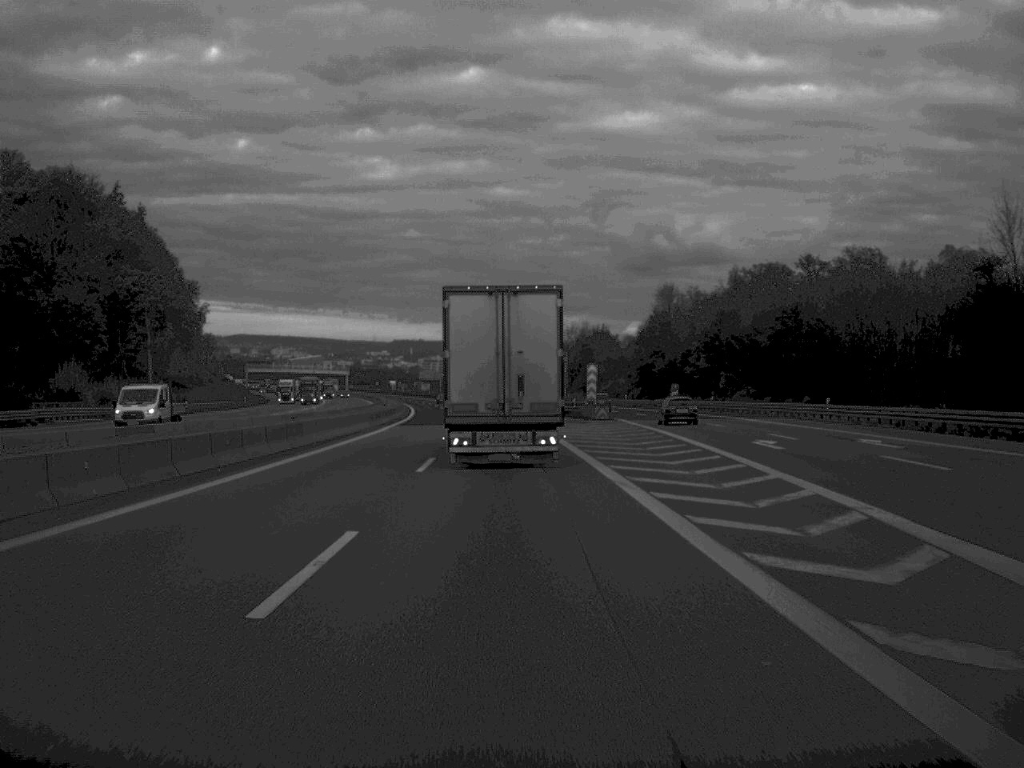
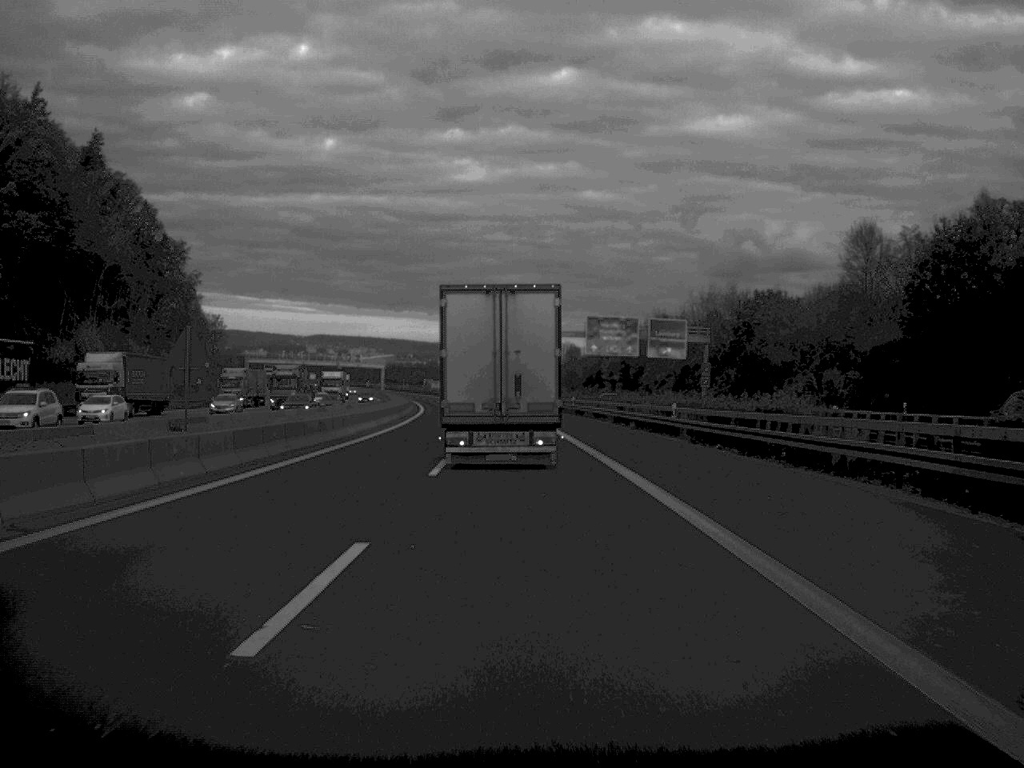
(-3.0, +90.6) m; -4°
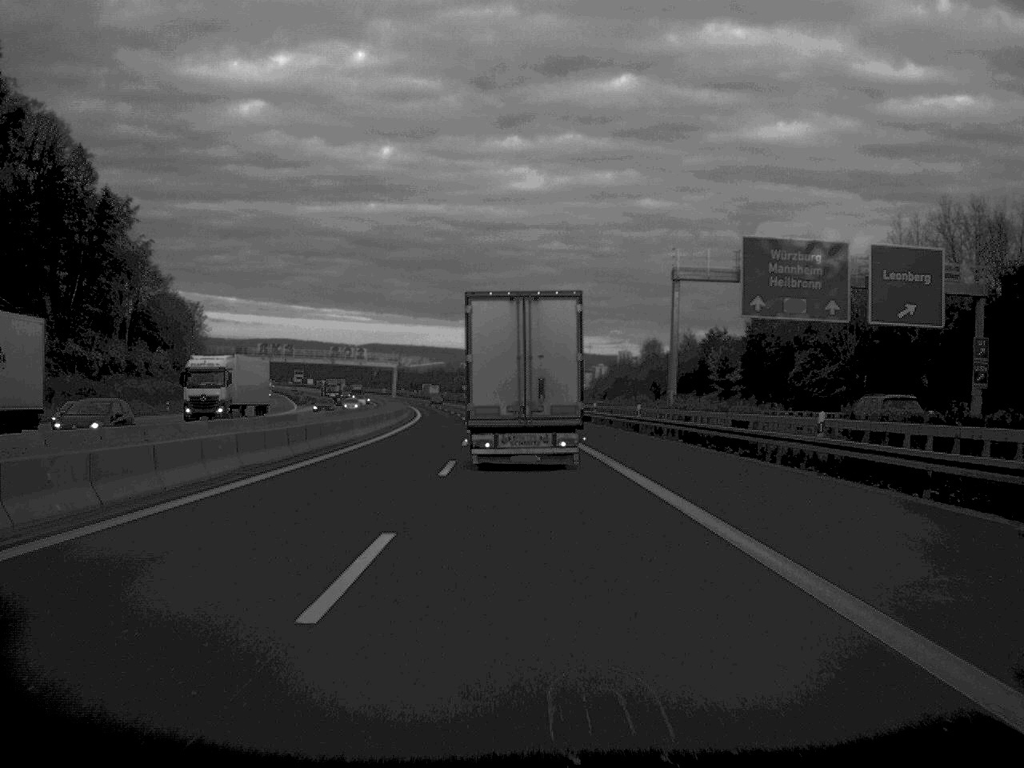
(-1.5, +70.2) m; -2°
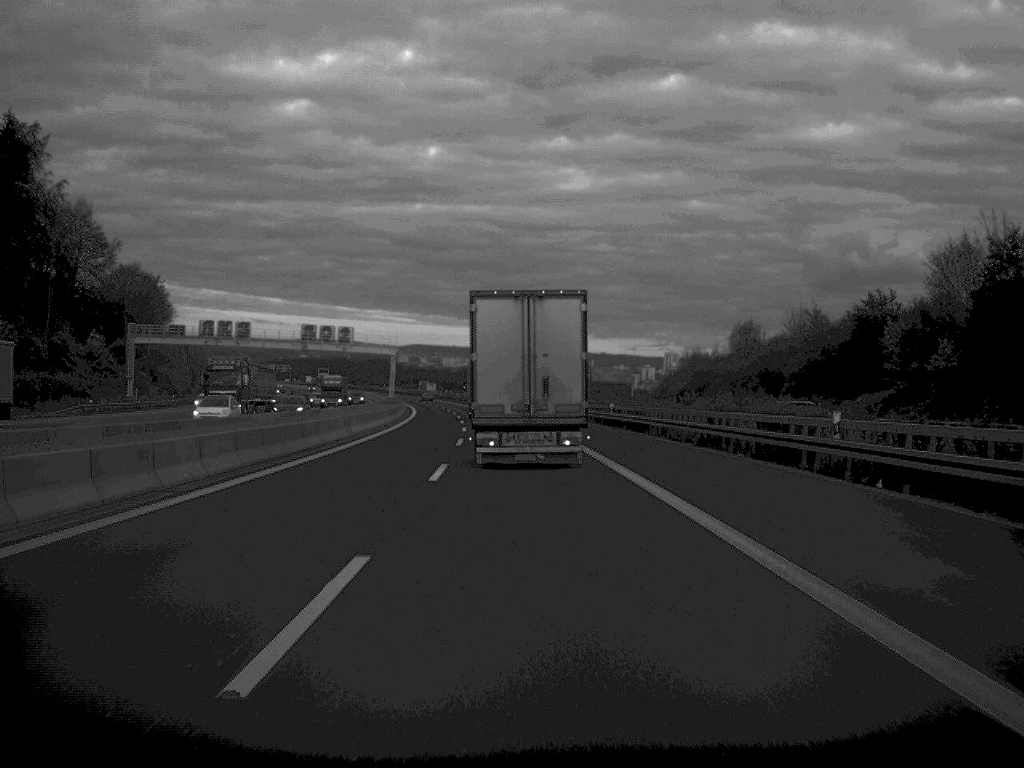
(-0.9, +55.6) m; -2°
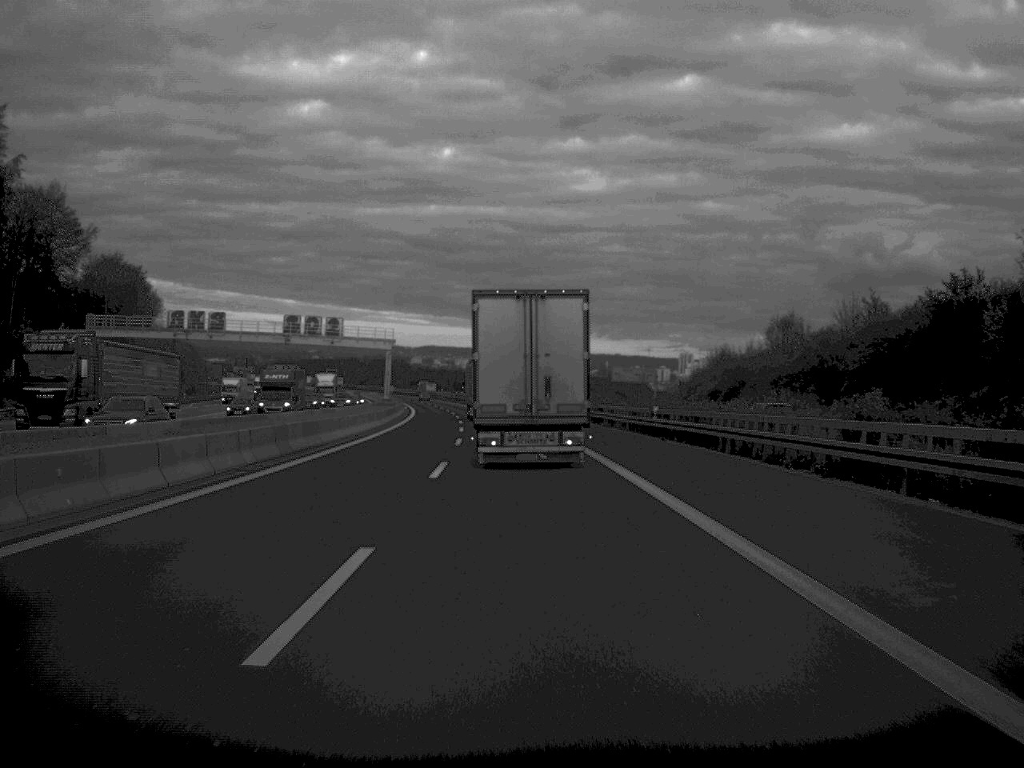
(-0.1, +17.1) m; -1°
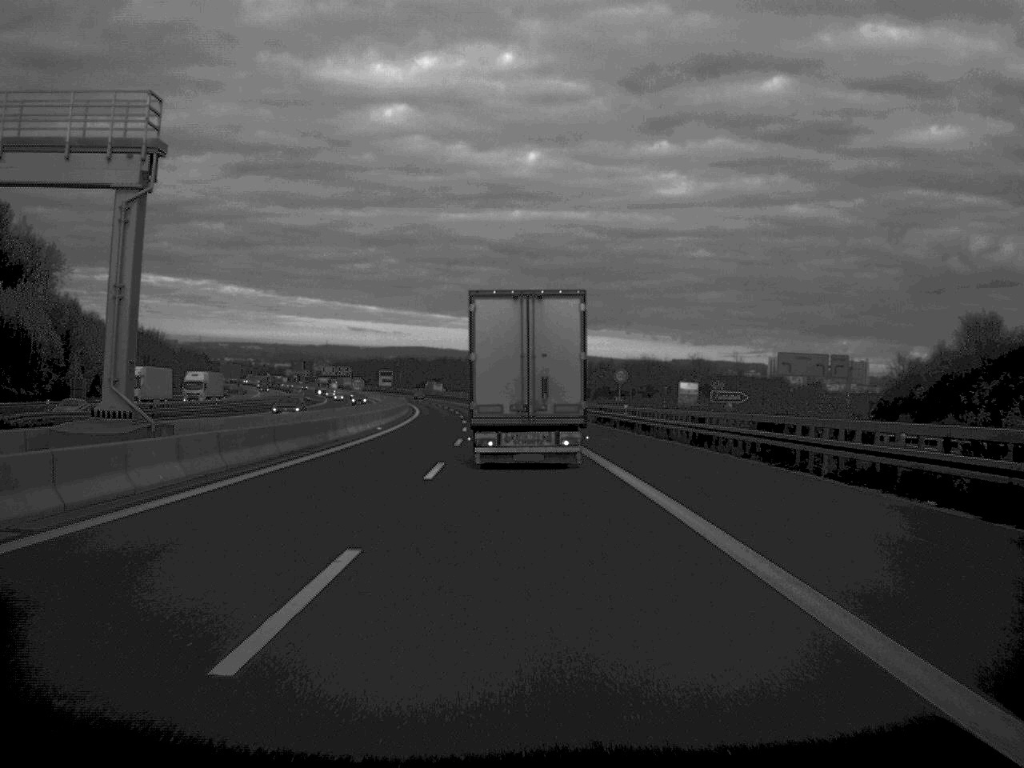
(-2.7, +89.5) m; -4°
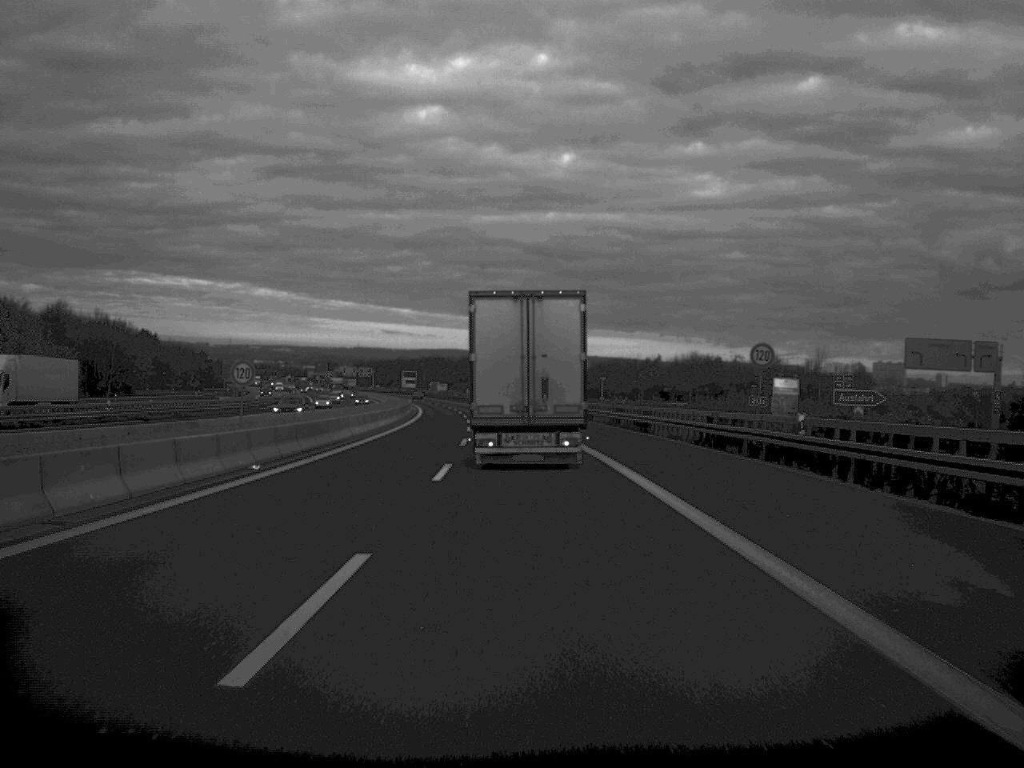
(-0.5, +35.8) m; -1°
